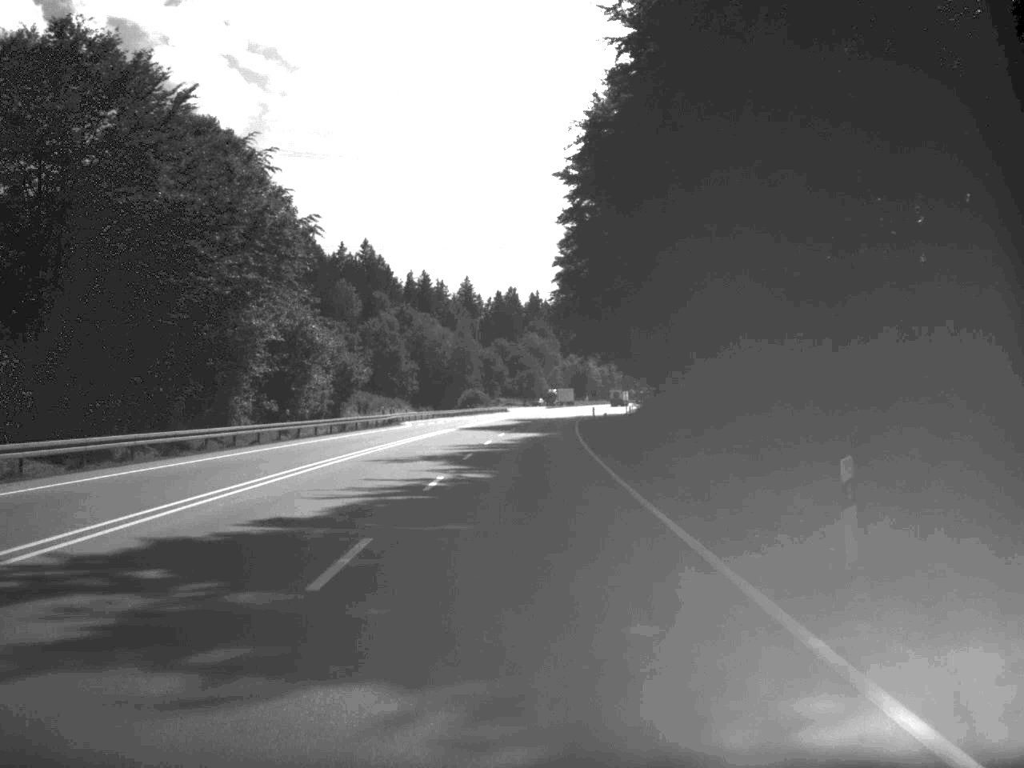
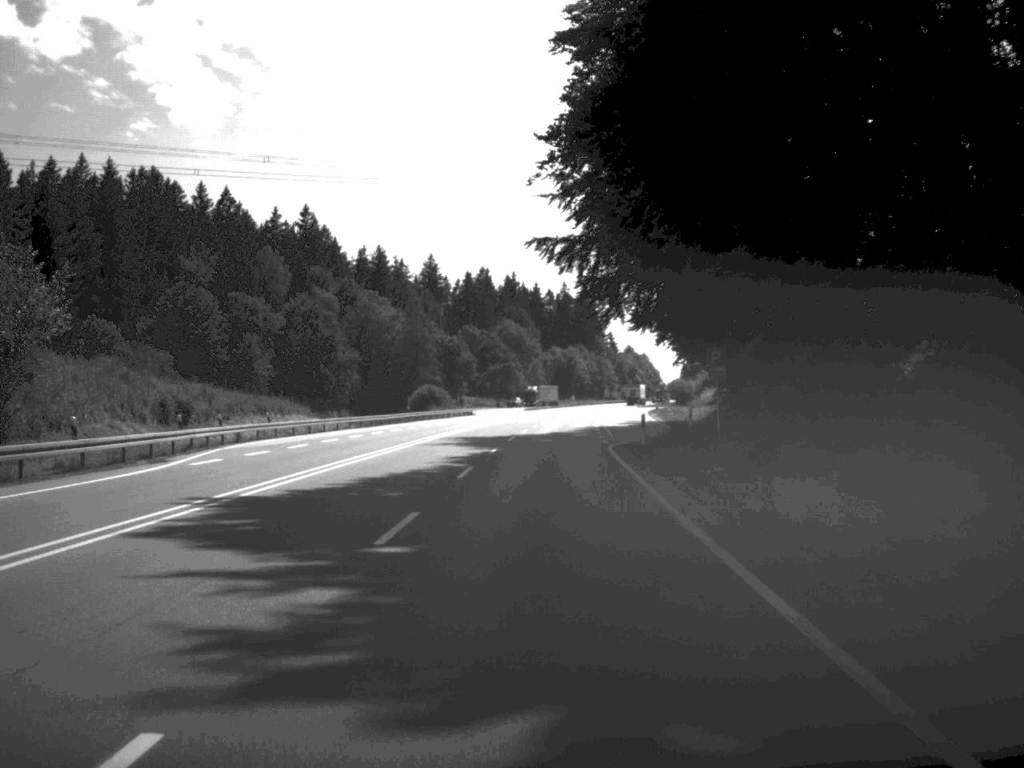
(+0.5, +55.9) m; +1°
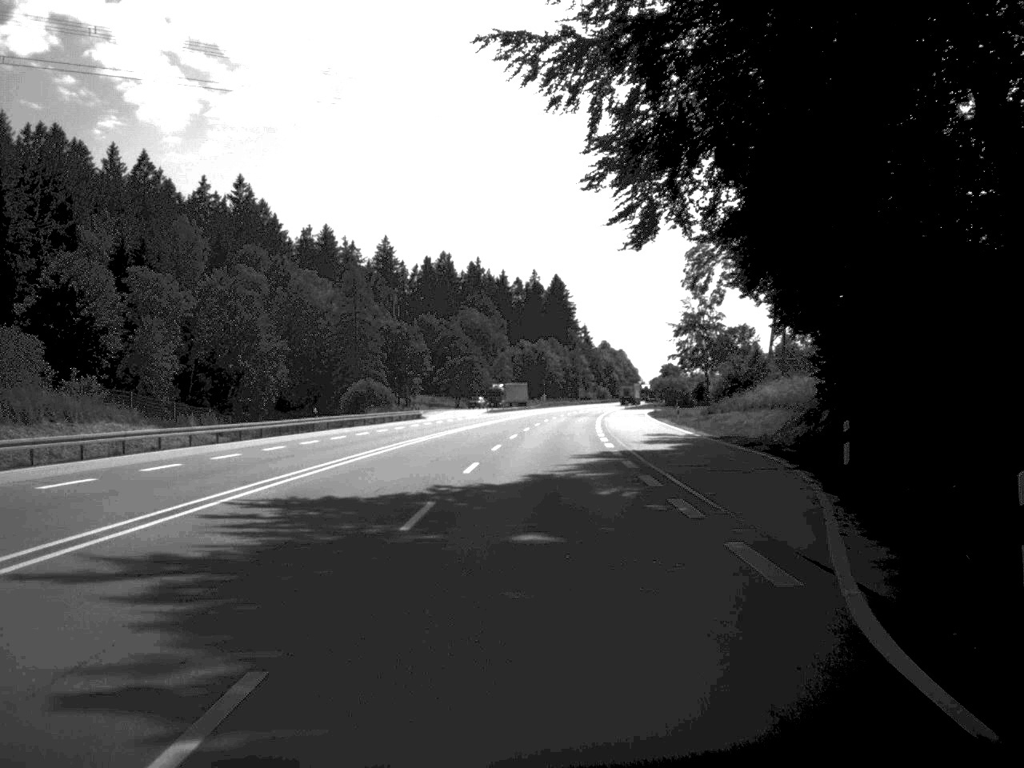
(+0.4, +34.2) m; +1°
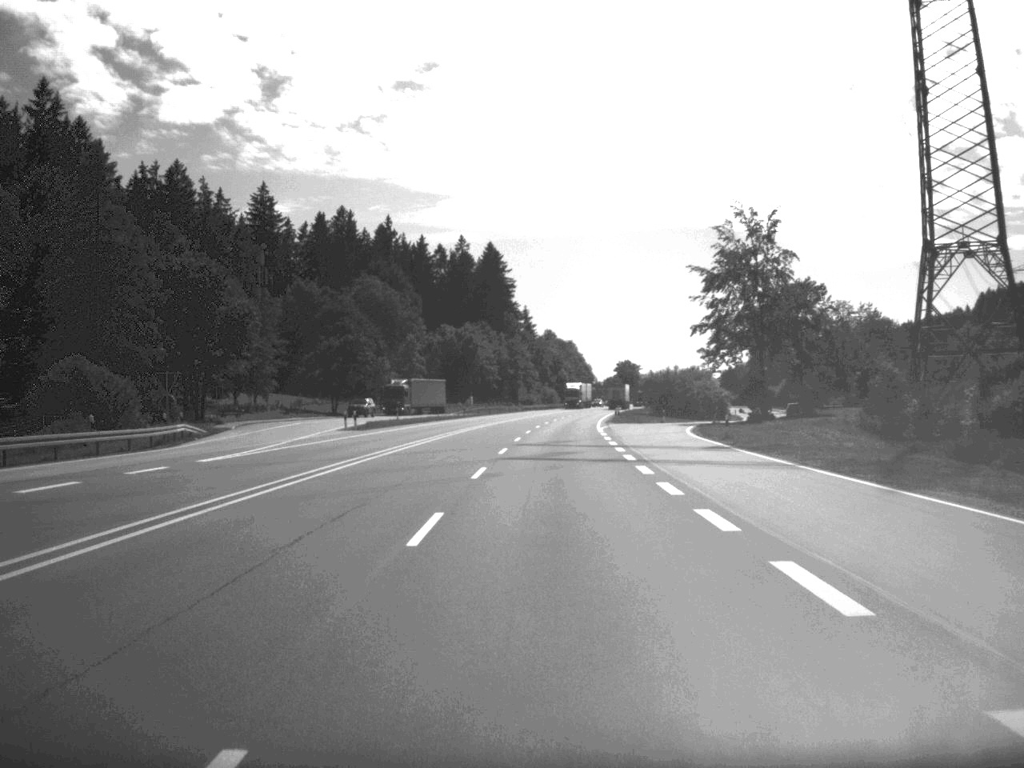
(+1.6, +72.4) m; +3°
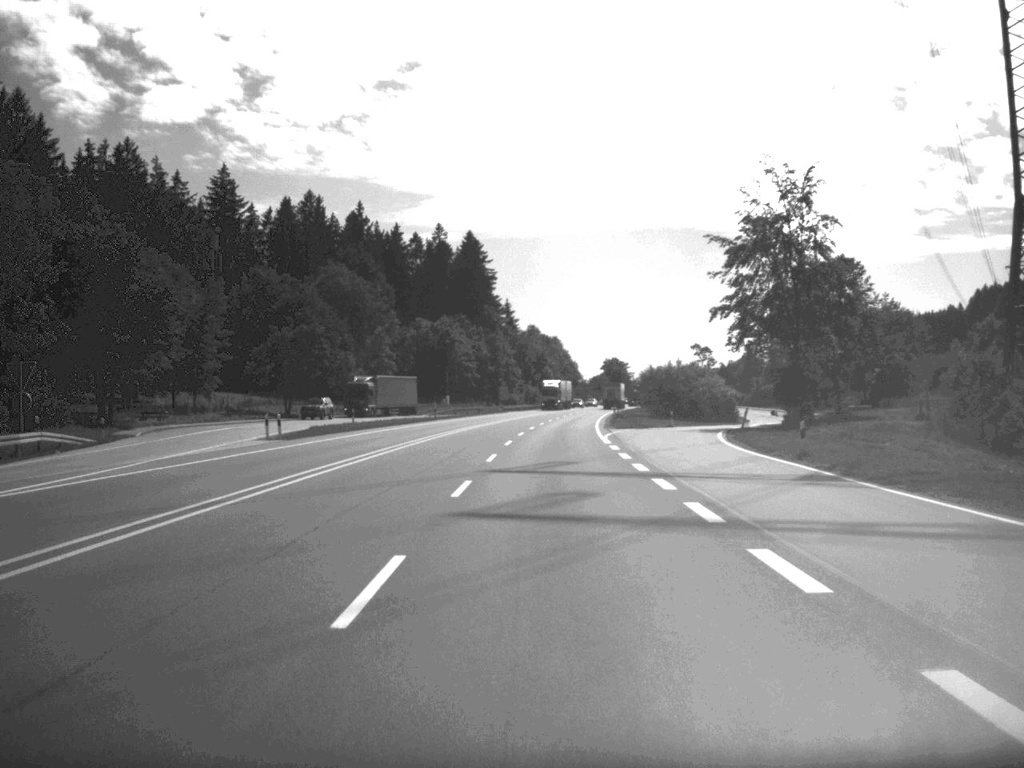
(+0.1, +16.7) m; +1°
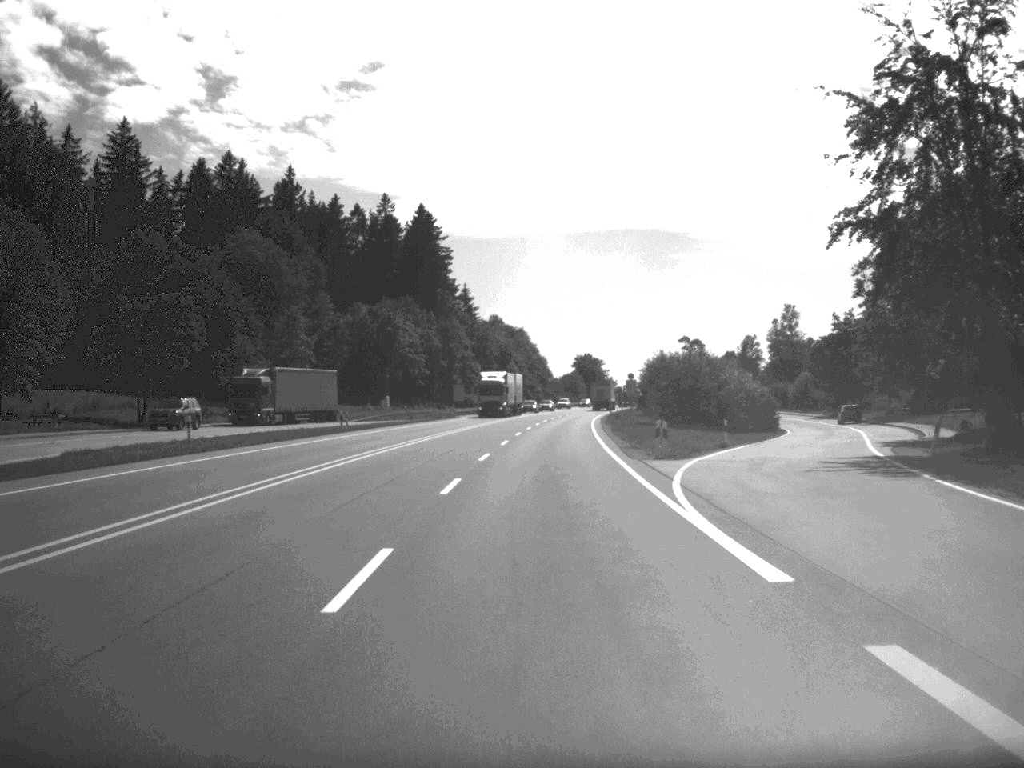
(+0.5, +34.8) m; +1°
